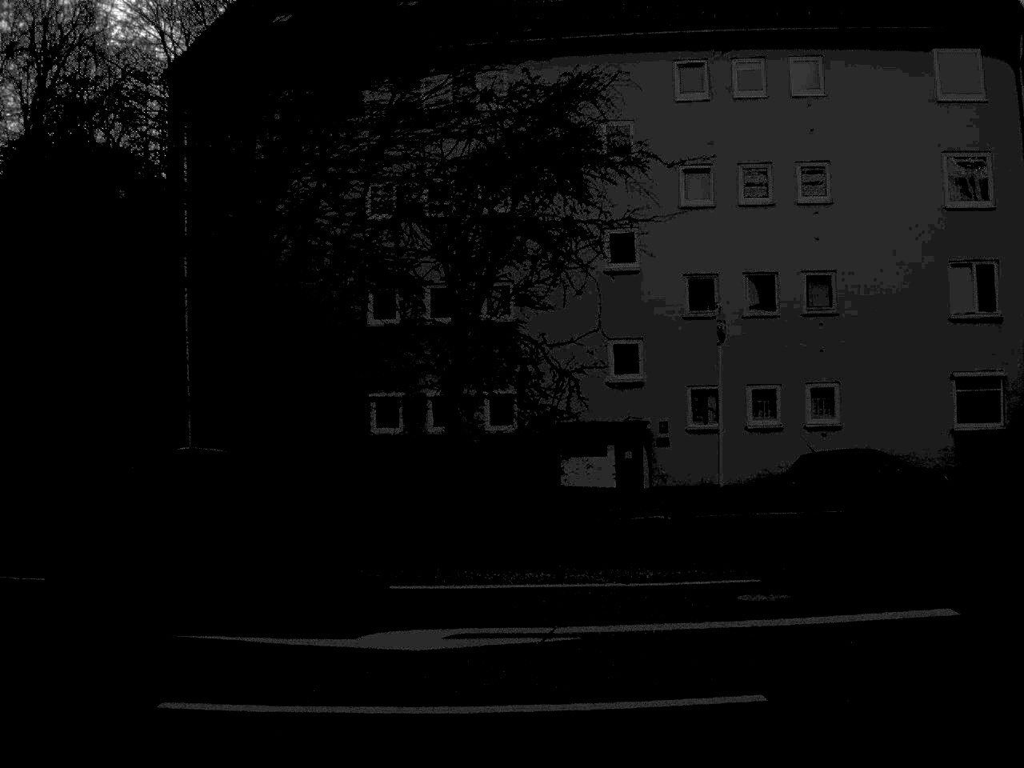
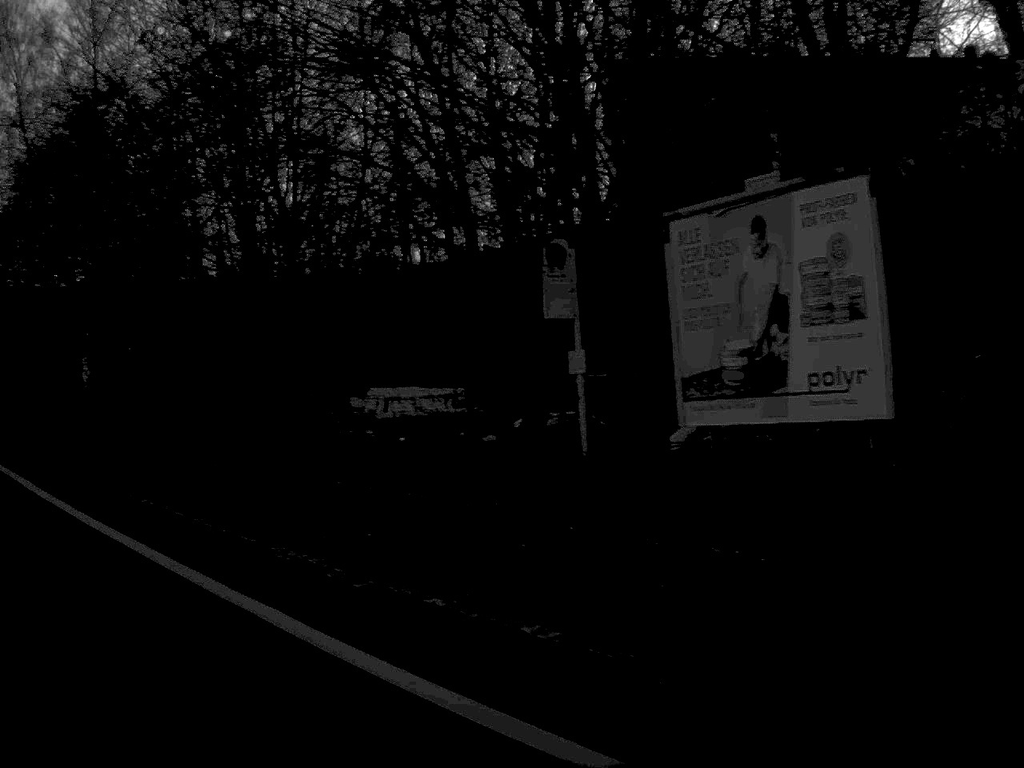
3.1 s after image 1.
(-6.0, +12.2) m; -60°
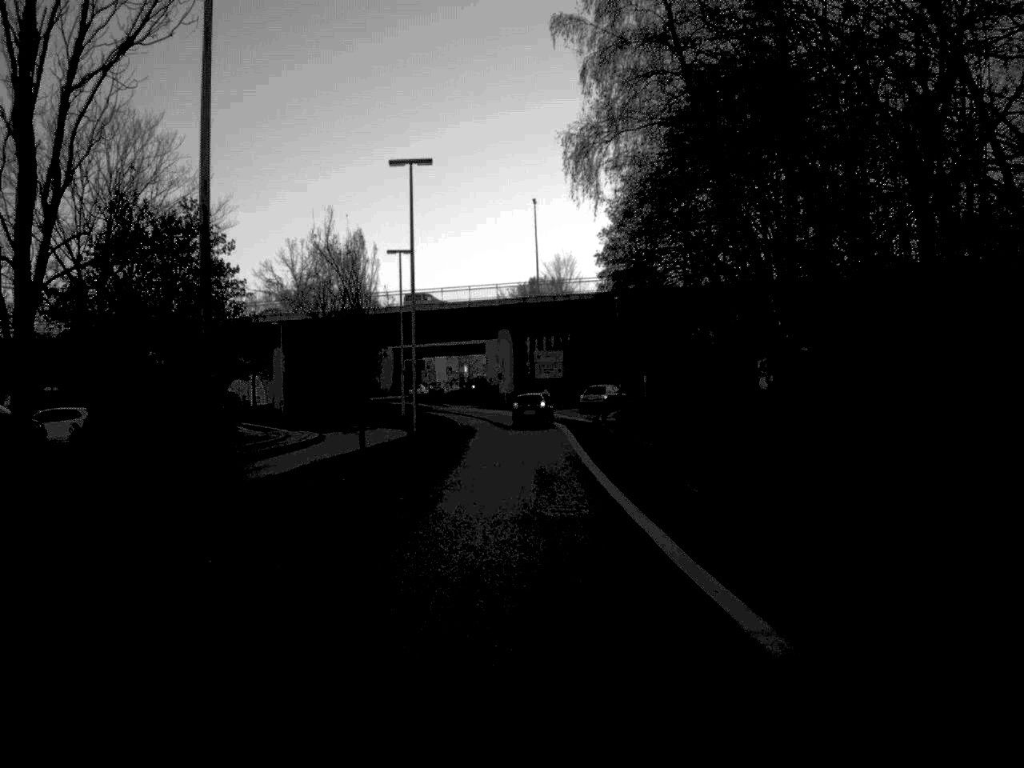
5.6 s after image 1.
(-6.1, +15.2) m; -28°
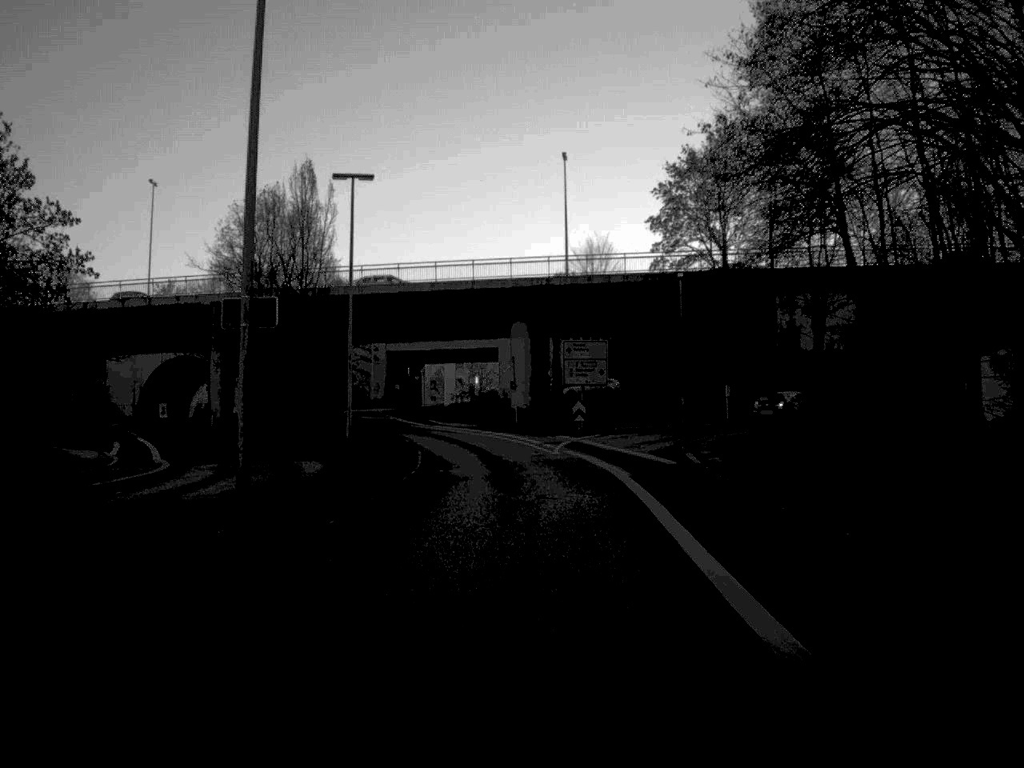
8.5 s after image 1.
(0.0, +28.9) m; -1°
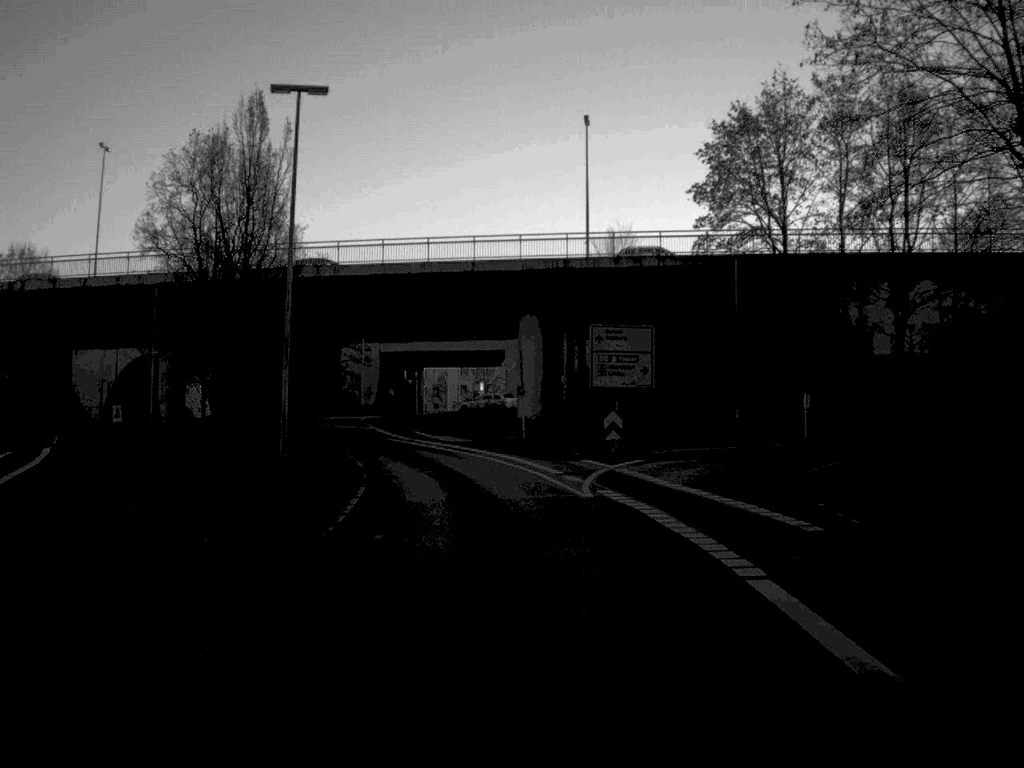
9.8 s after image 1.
(0.0, +14.4) m; 0°
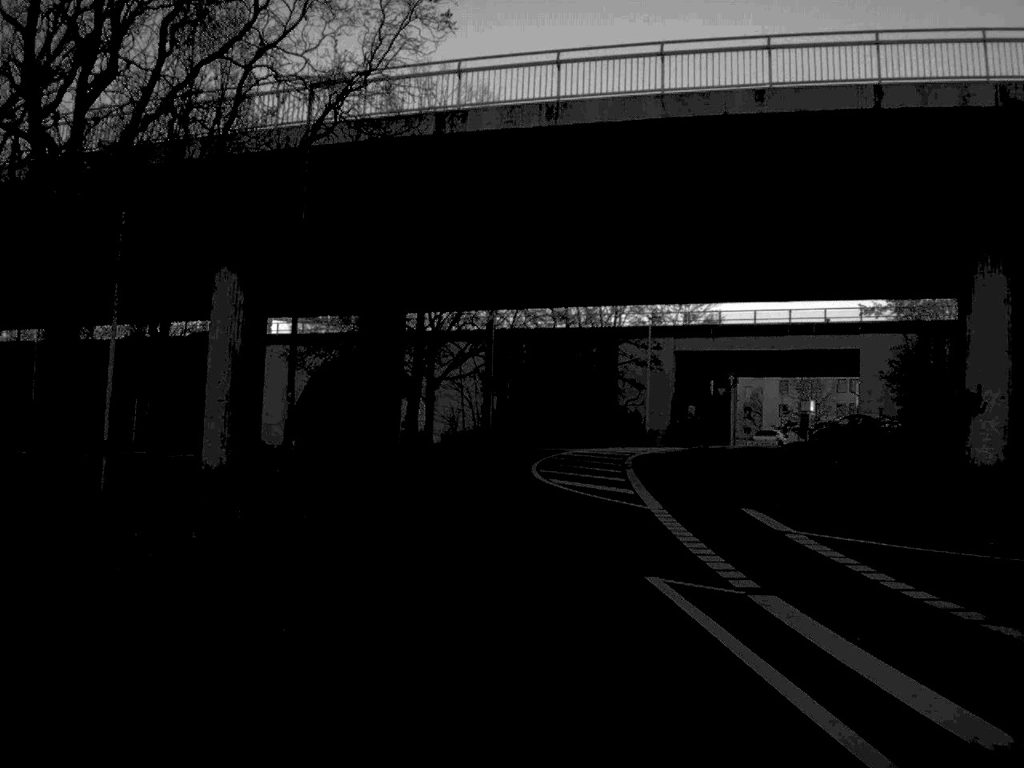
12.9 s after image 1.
(-3.4, +37.3) m; -14°
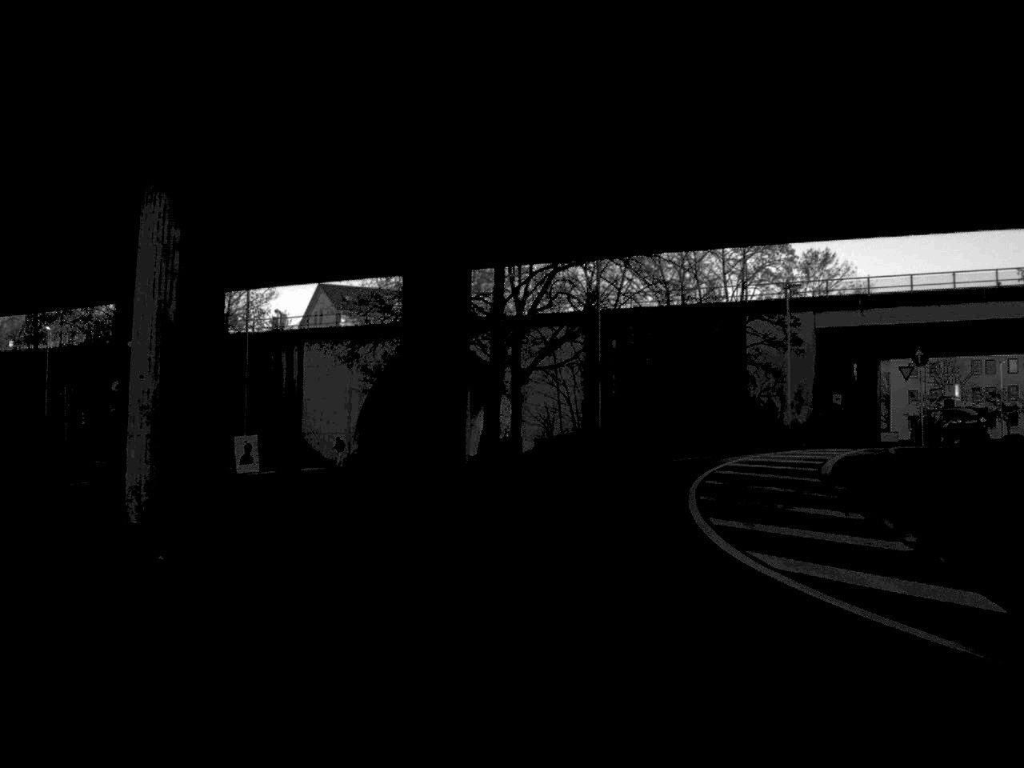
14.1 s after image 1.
(-0.7, +14.7) m; -4°
